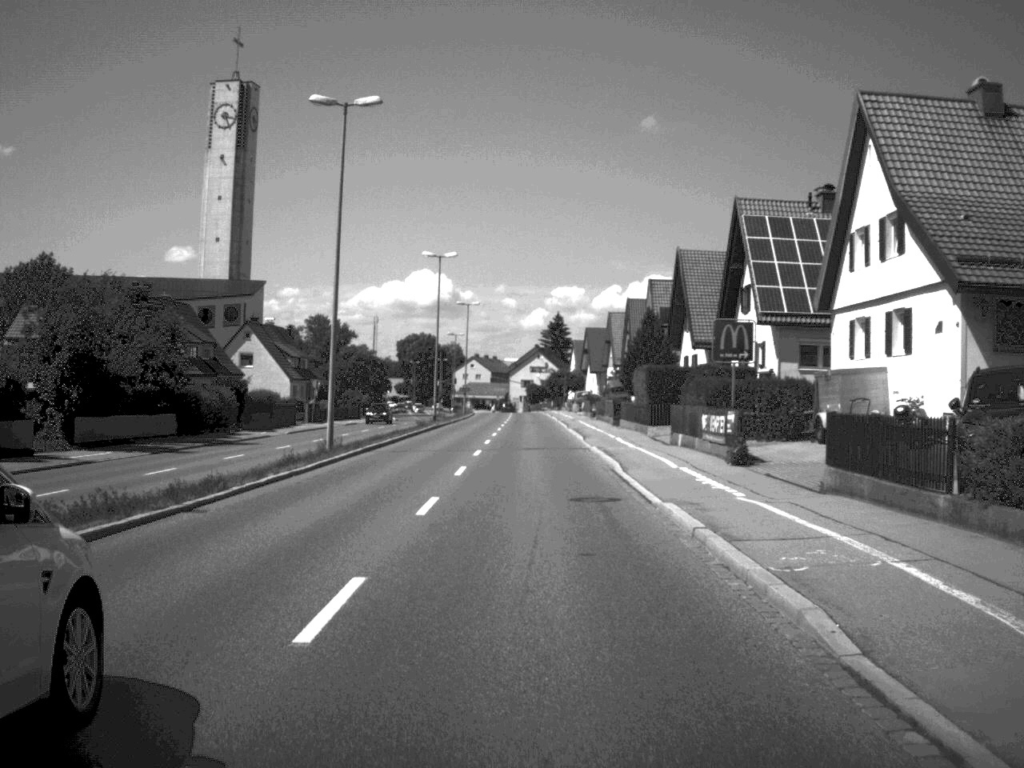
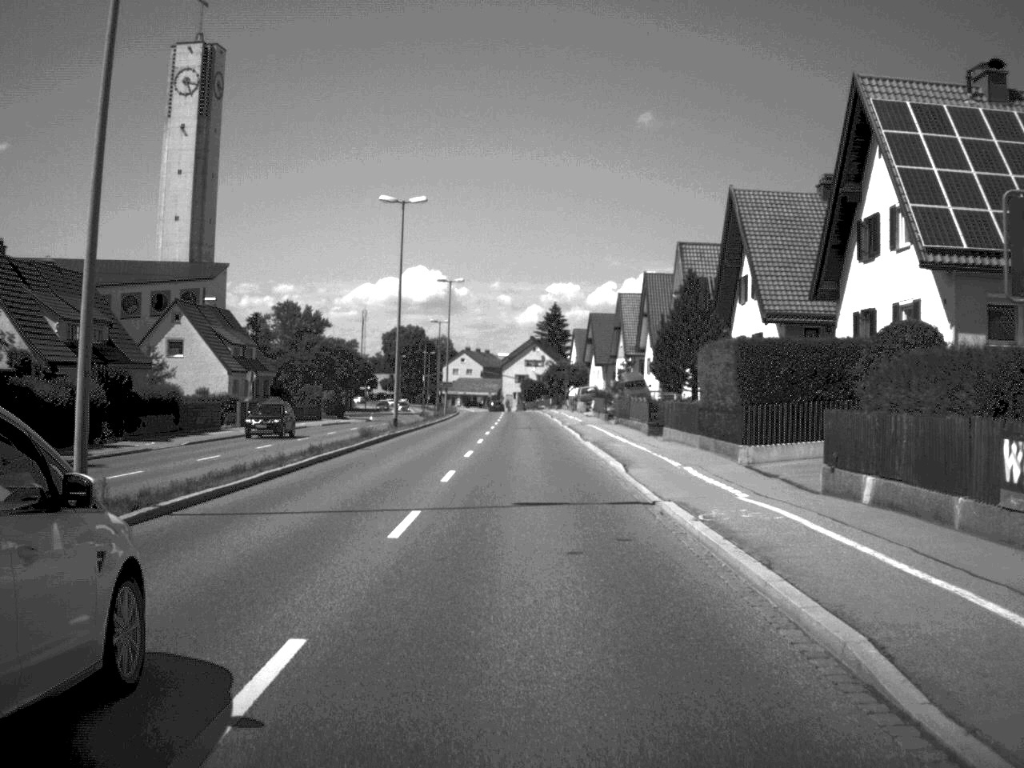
(0.0, +20.5) m; 0°
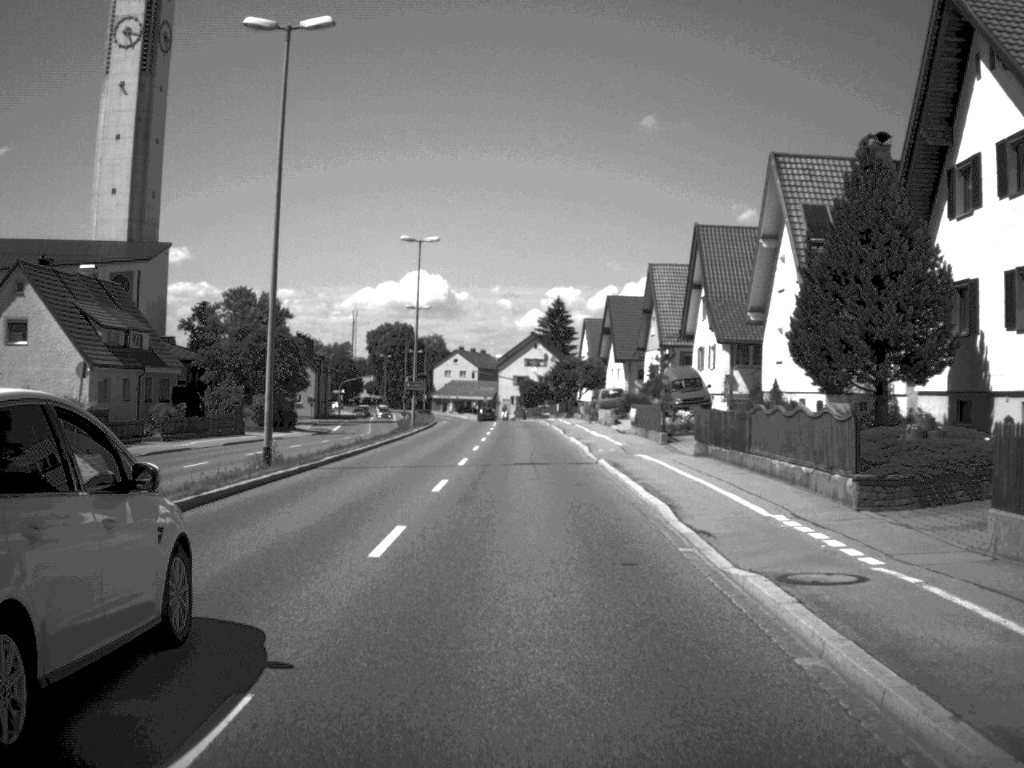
(0.0, +27.9) m; 0°
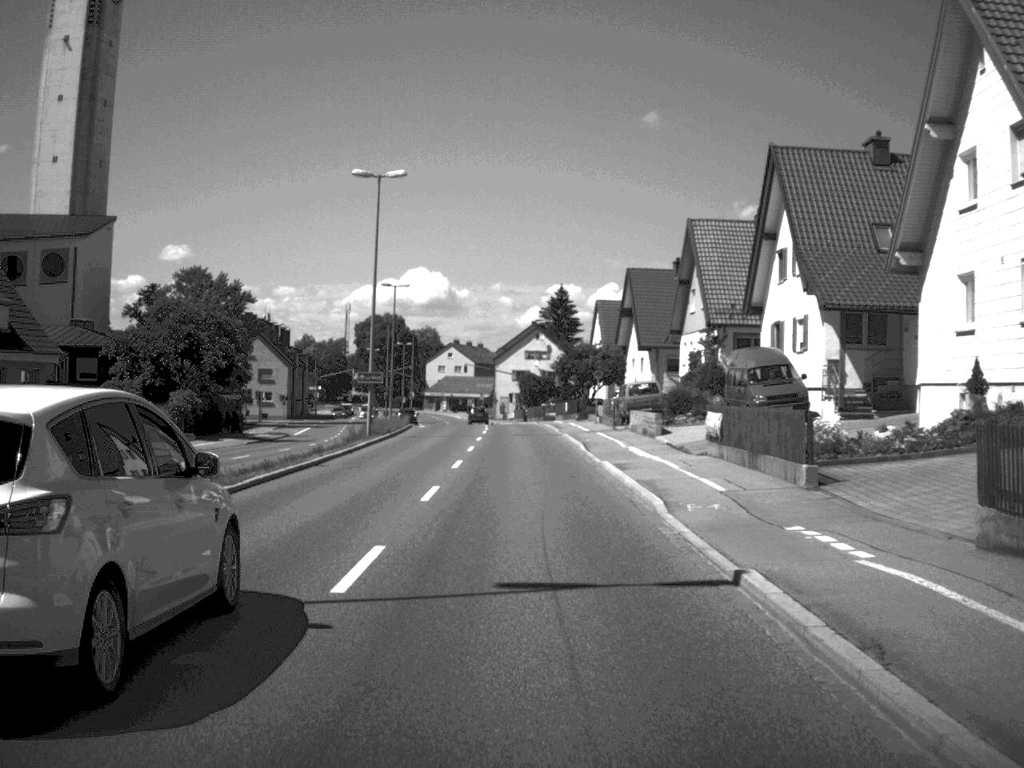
(0.0, +19.8) m; 0°
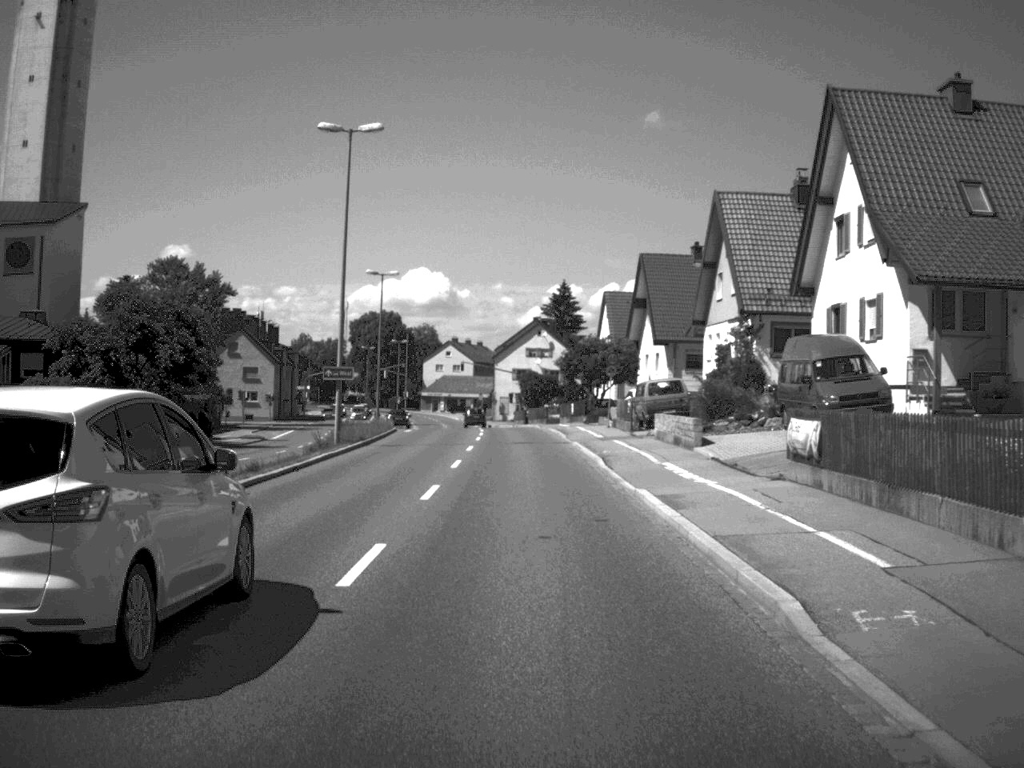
(0.0, +8.7) m; 0°
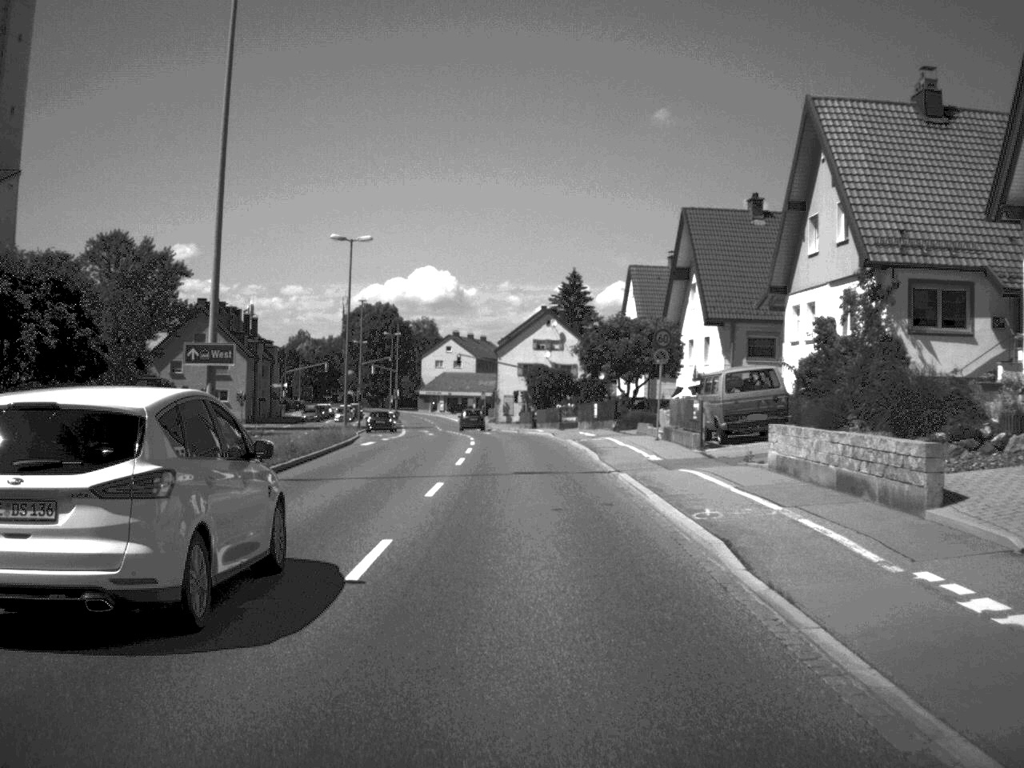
(-0.1, +17.4) m; 0°
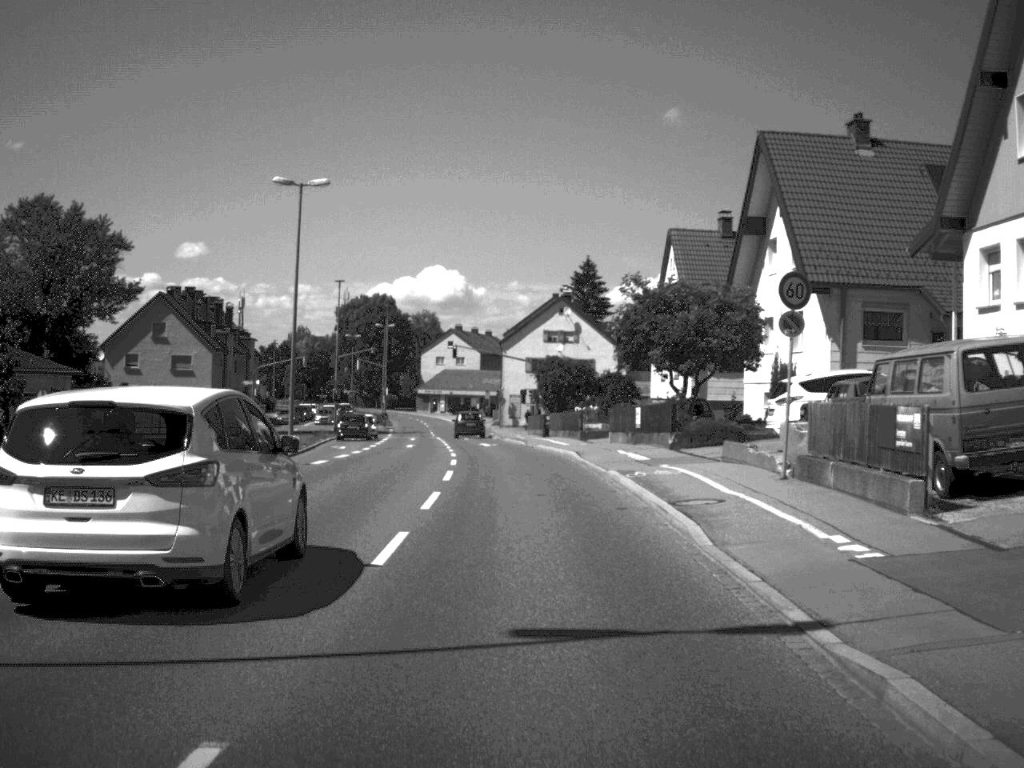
(-0.1, +17.0) m; 0°
